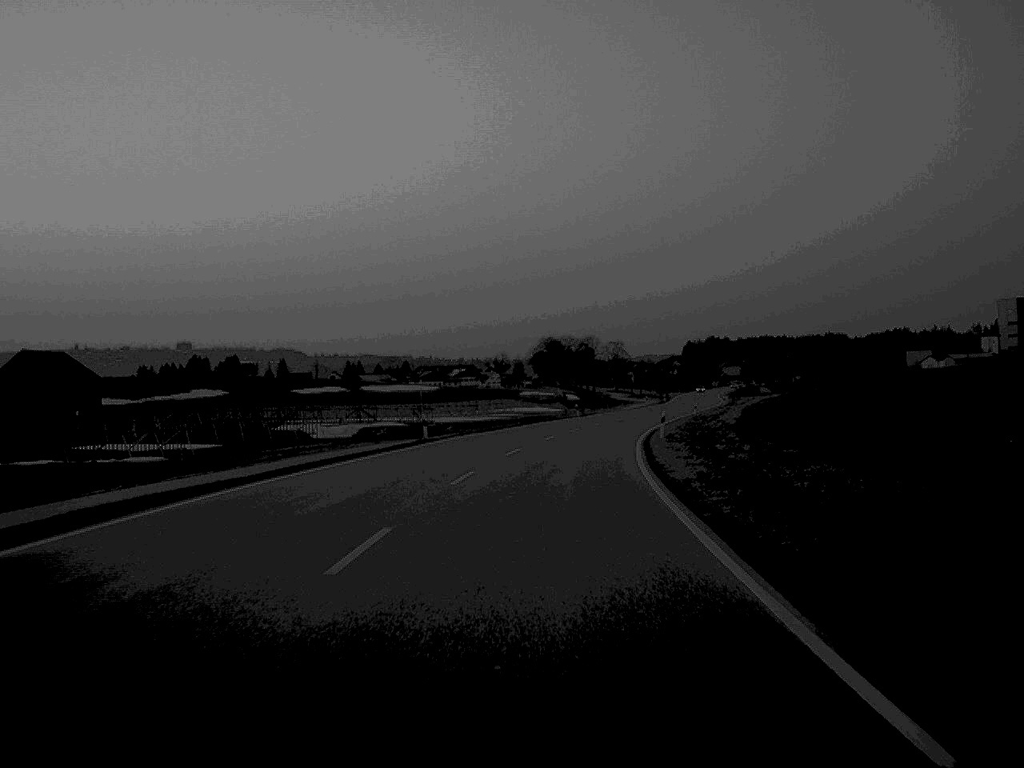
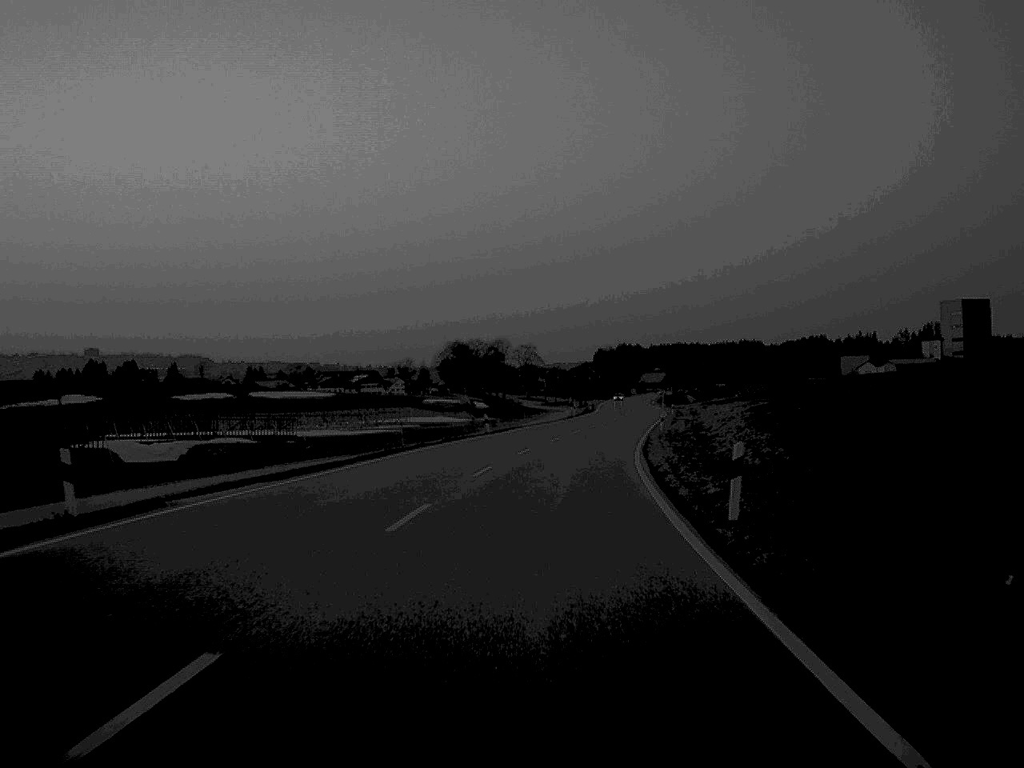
(+1.1, +31.4) m; +4°
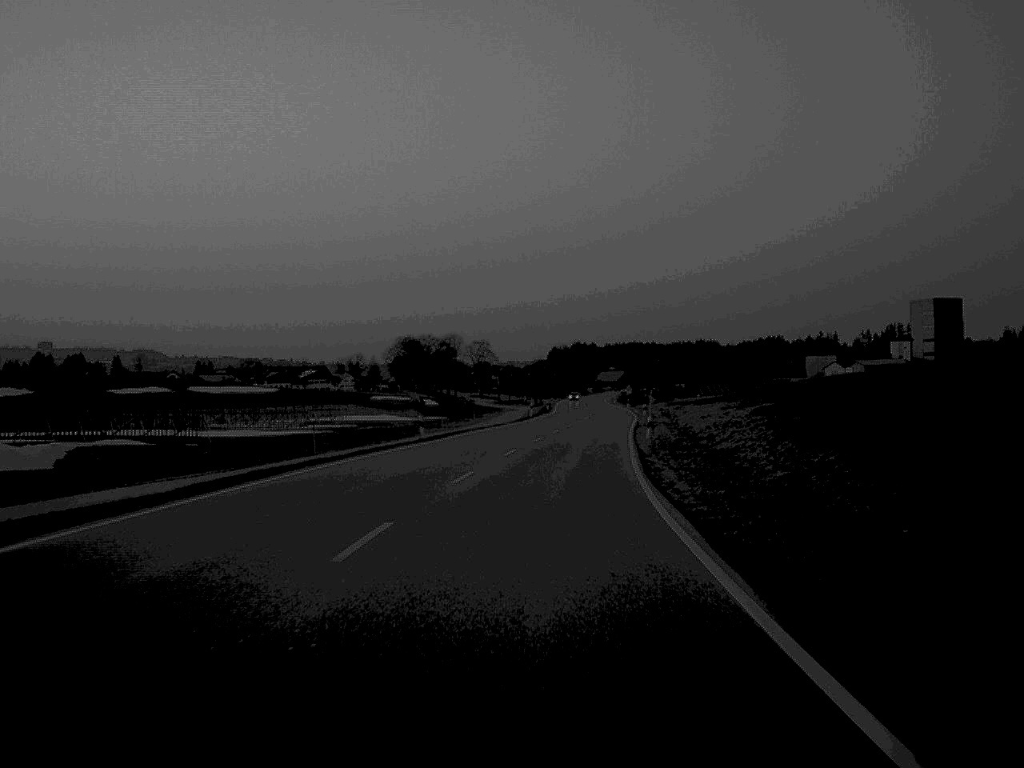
(+0.3, +15.2) m; +2°
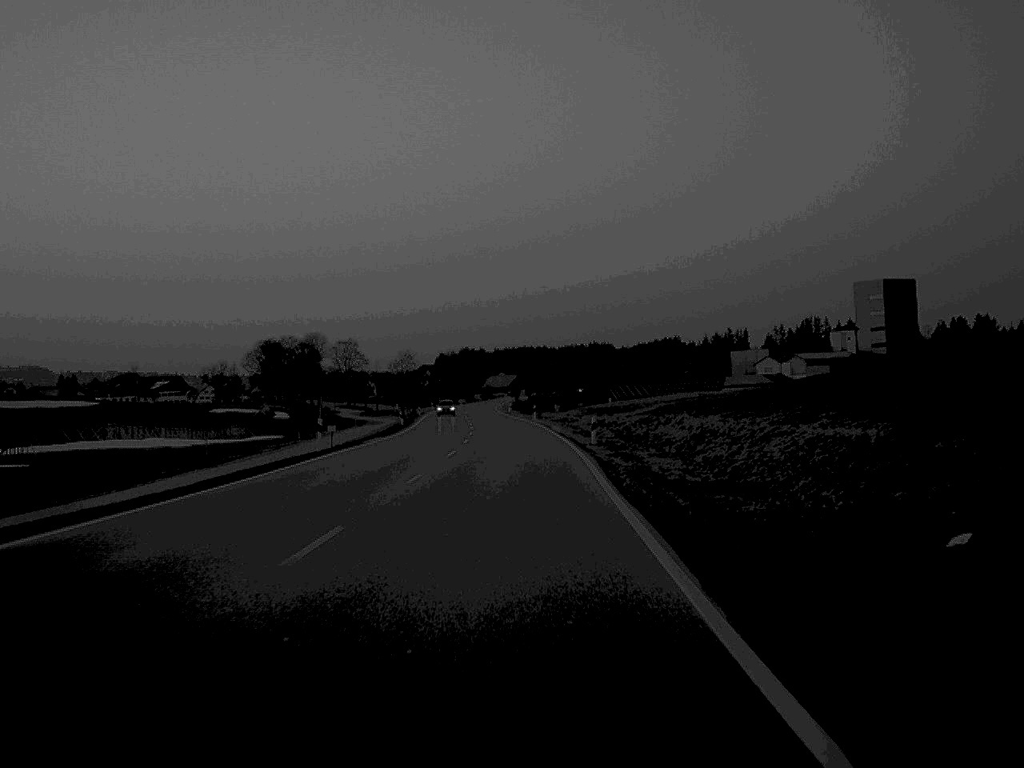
(+3.5, +59.8) m; +5°
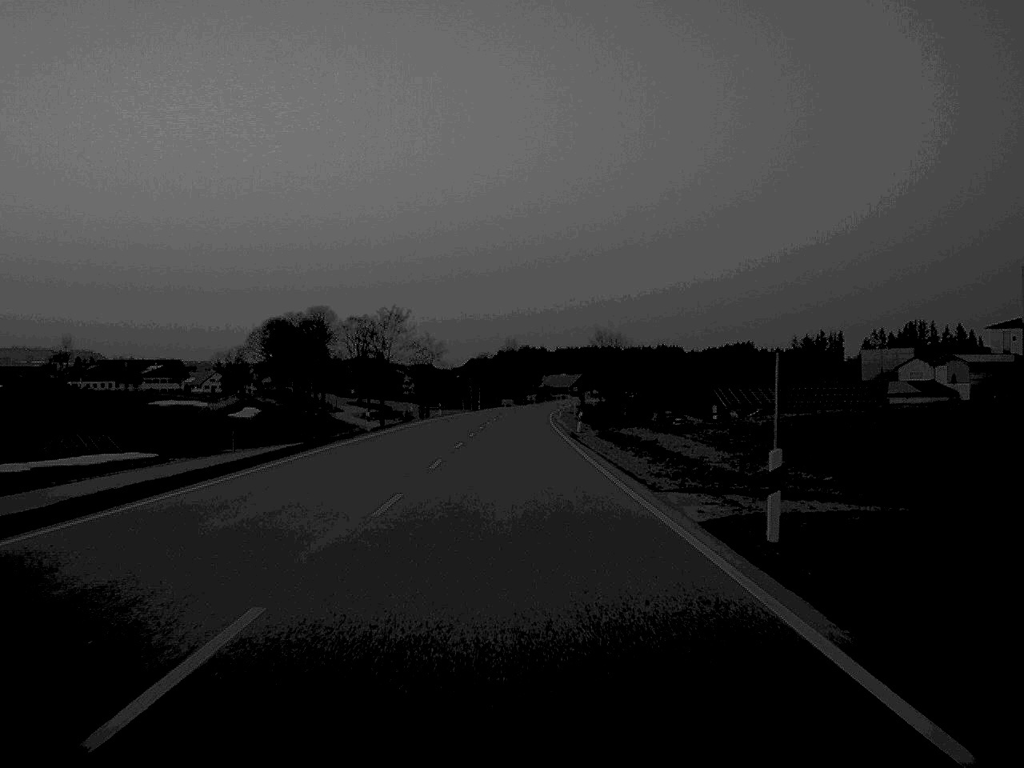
(-1.4, +78.3) m; -3°
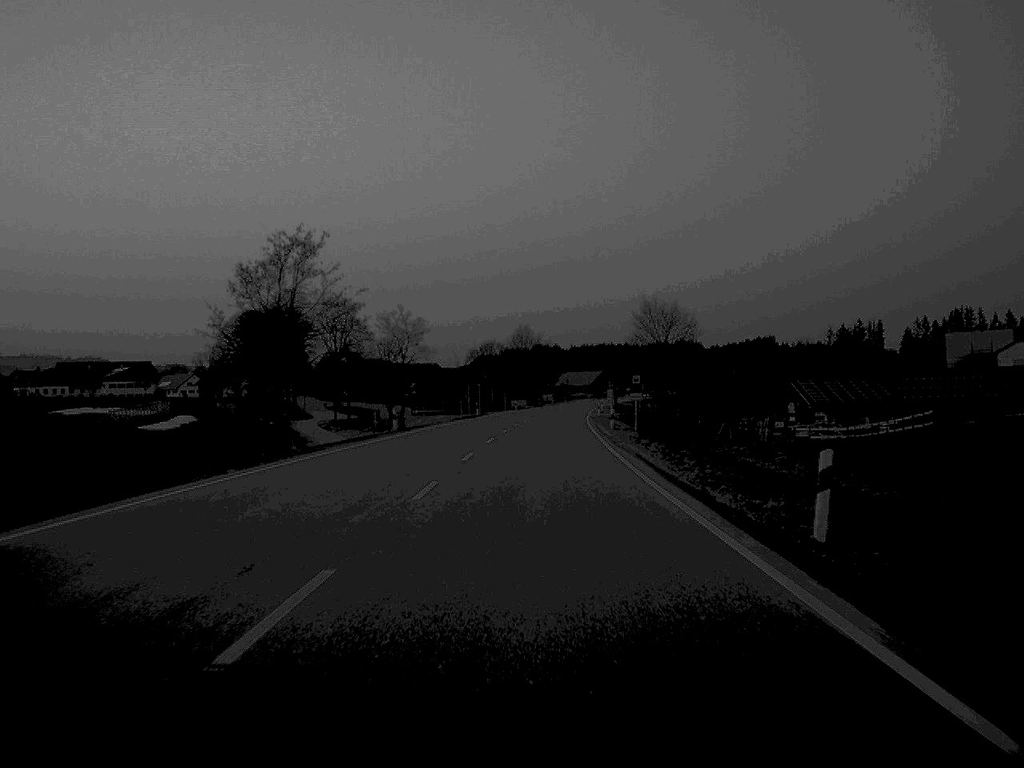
(-0.4, +45.8) m; 0°
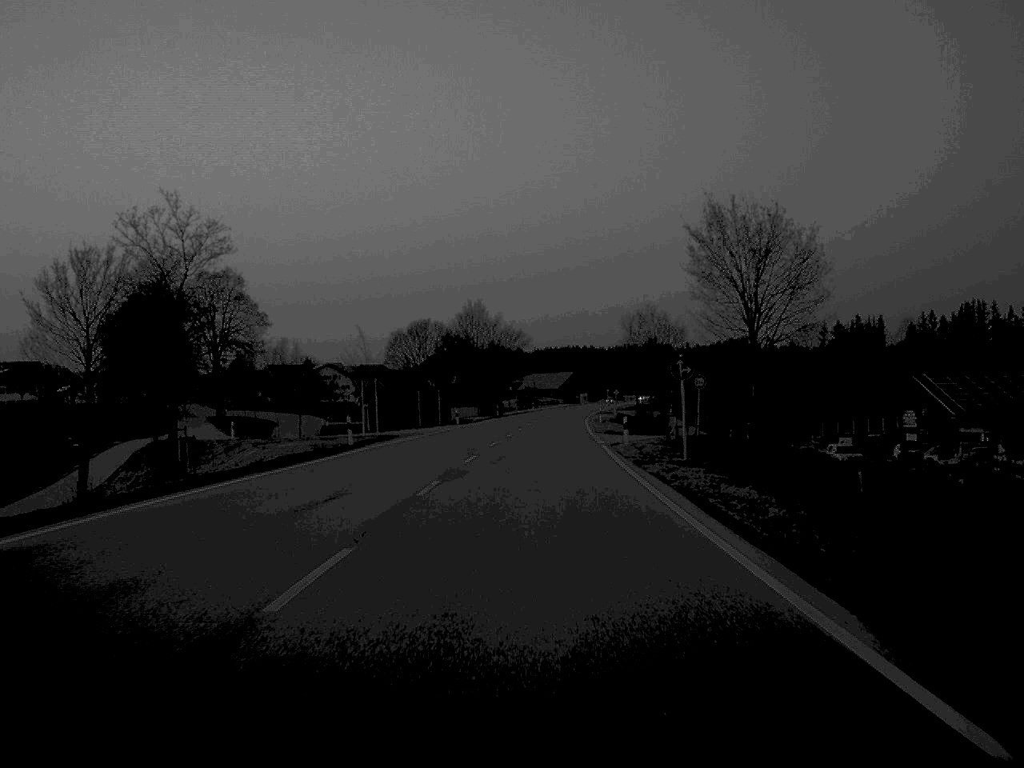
(+1.0, +57.6) m; +2°
